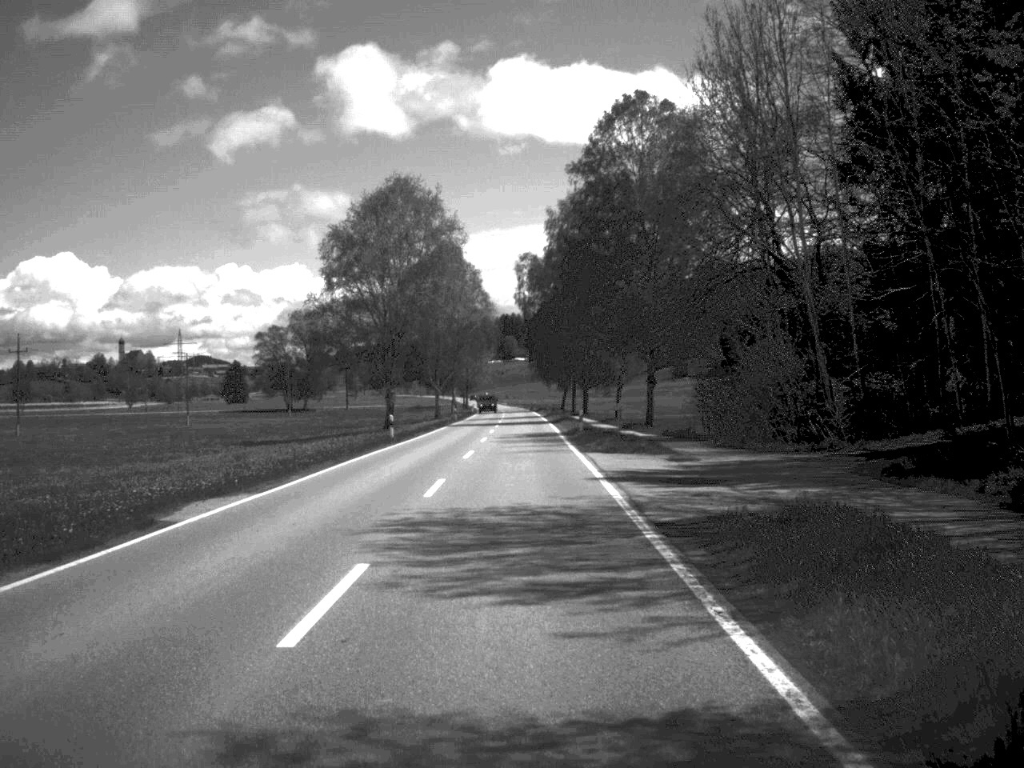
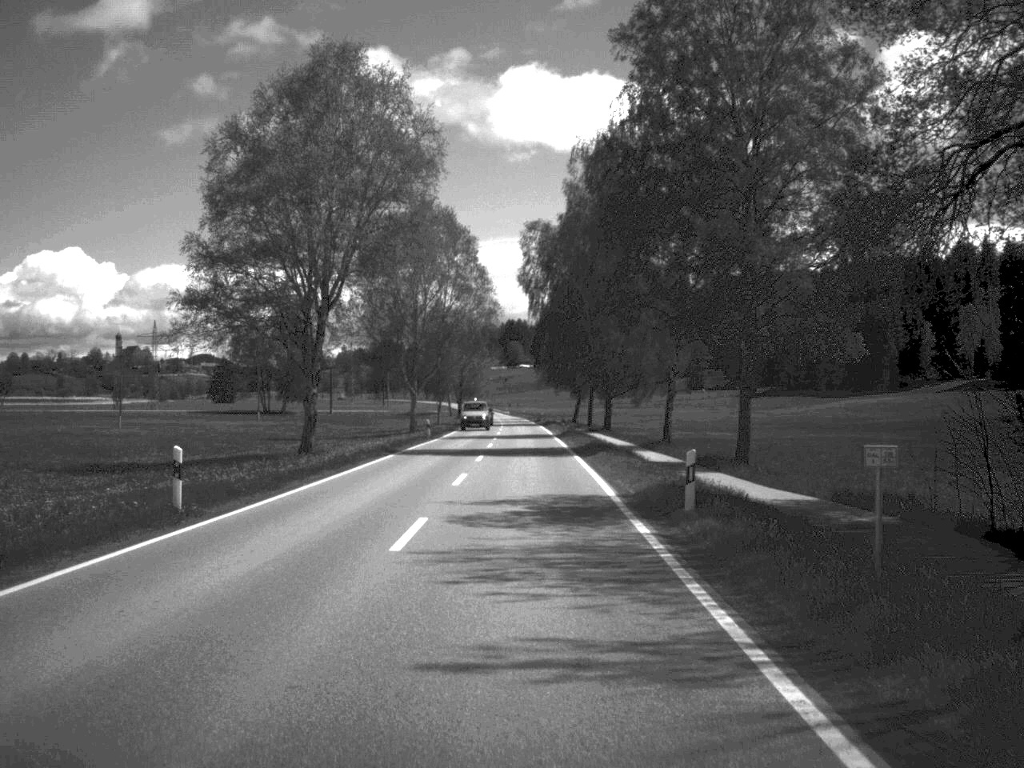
(-0.1, +30.7) m; 0°
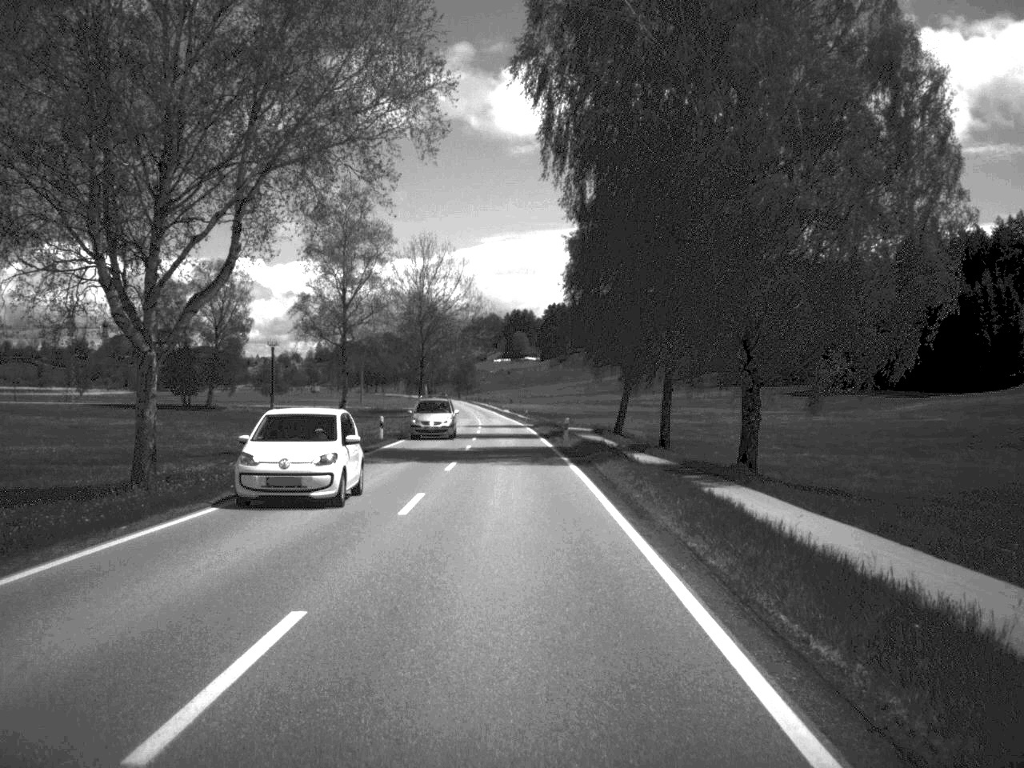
(0.0, +66.5) m; 0°
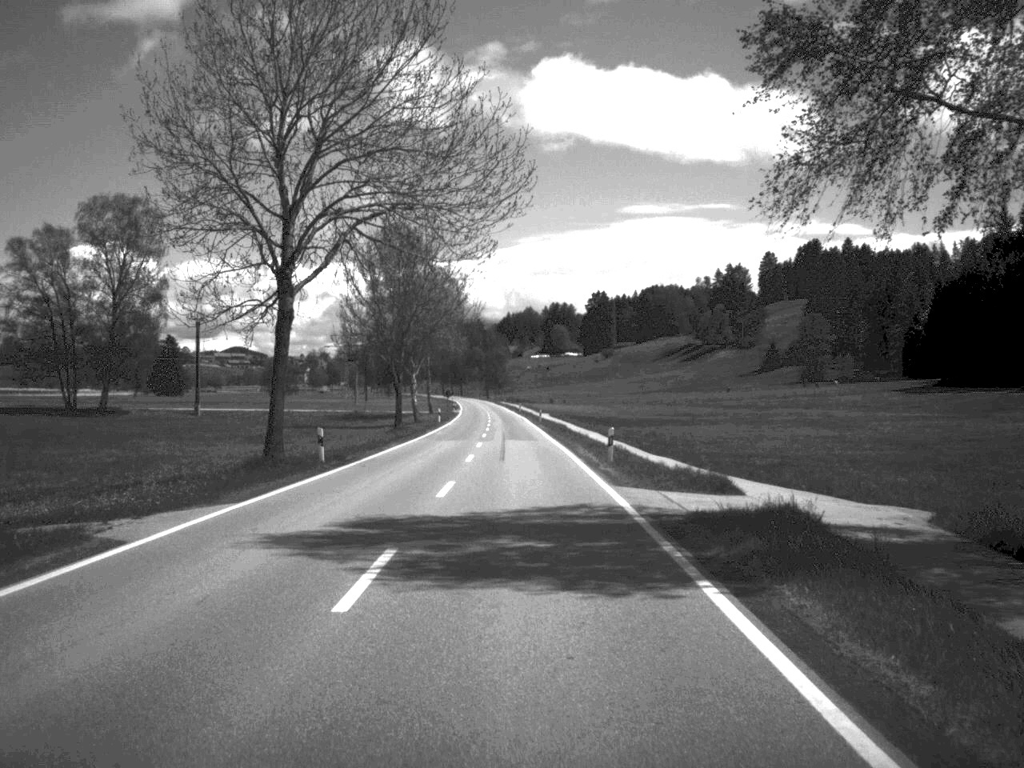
(-1.1, +67.1) m; -2°
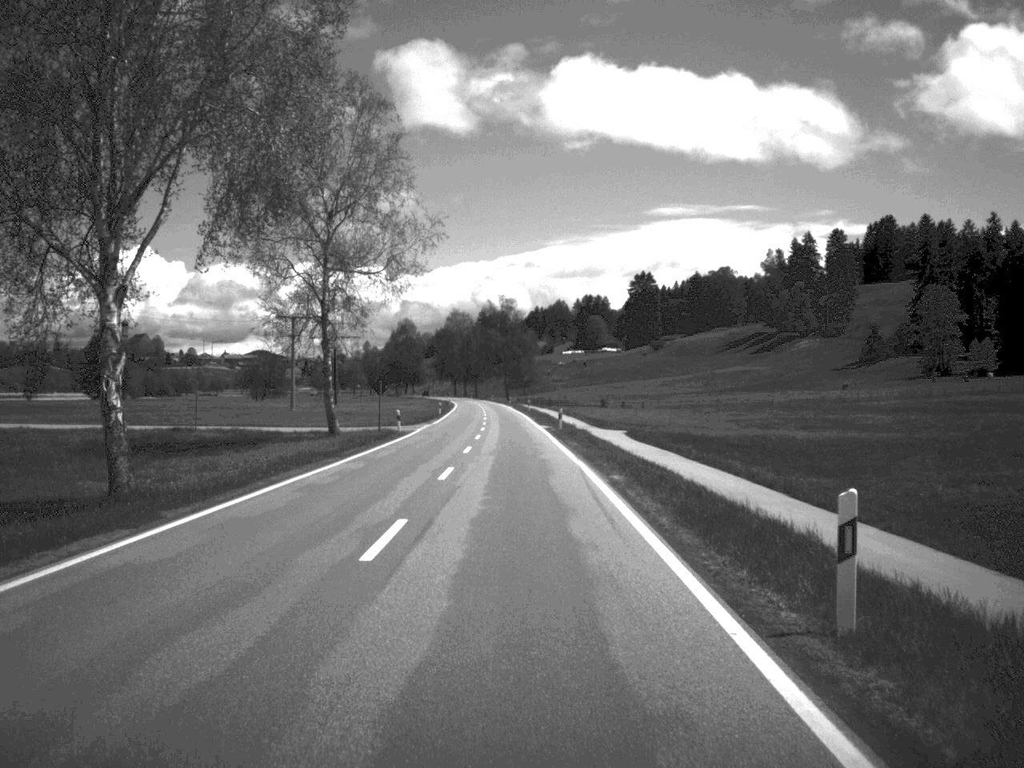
(-1.0, +82.3) m; -1°
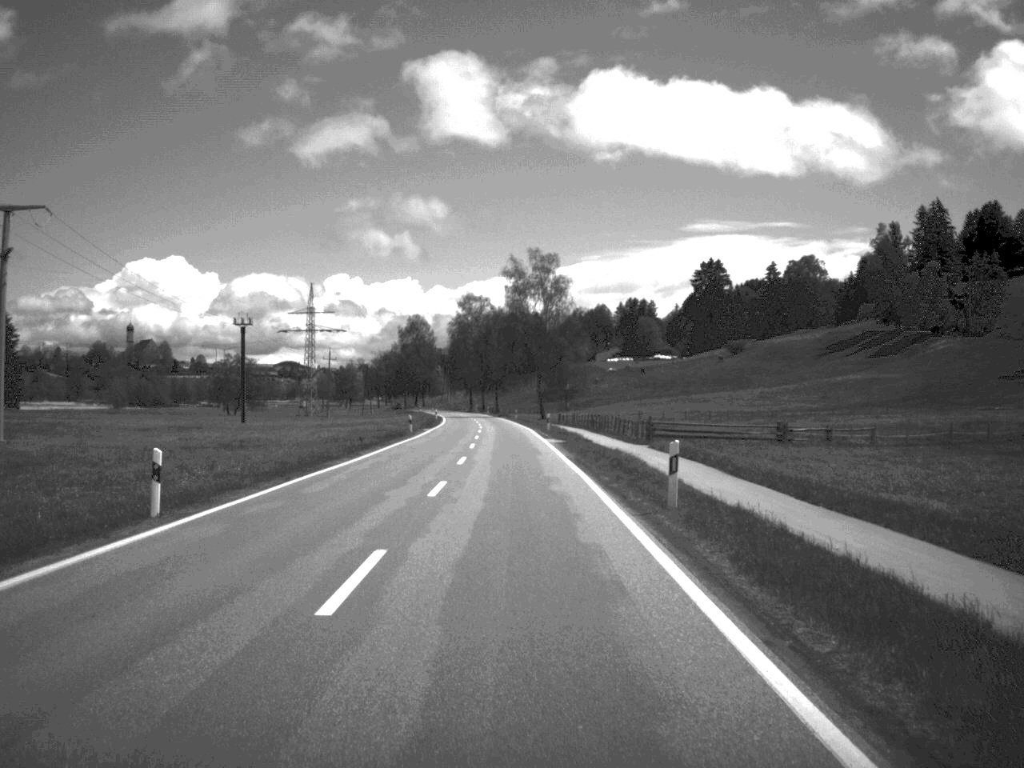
(-1.4, +86.0) m; -2°
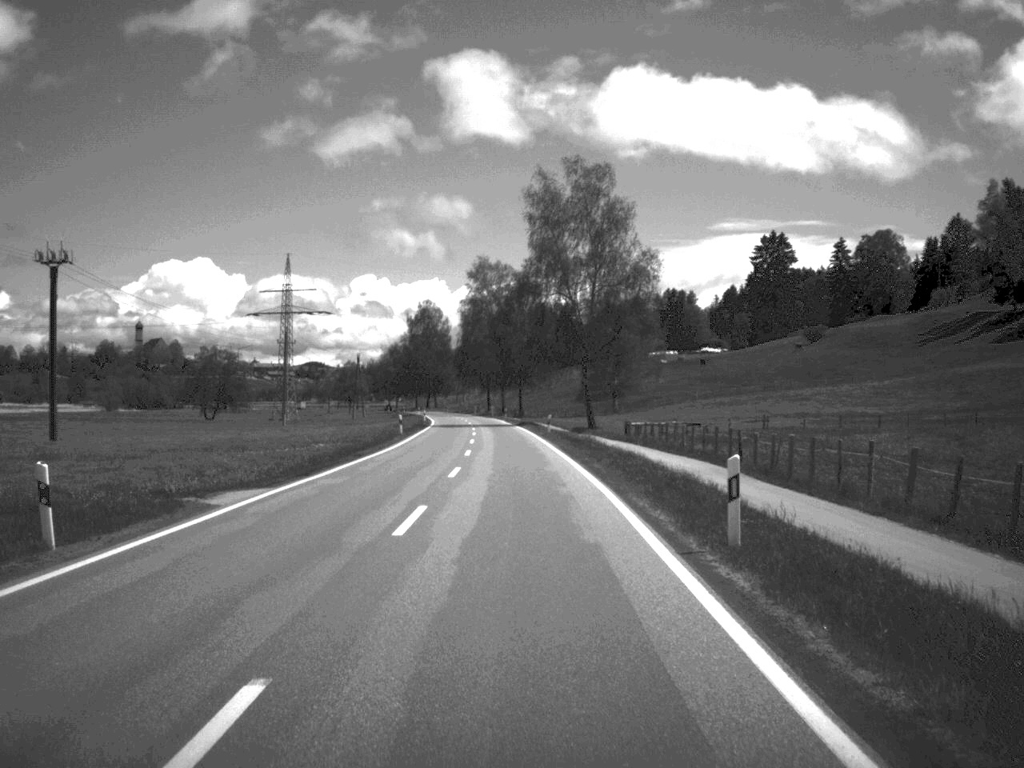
(-0.7, +53.6) m; -1°
